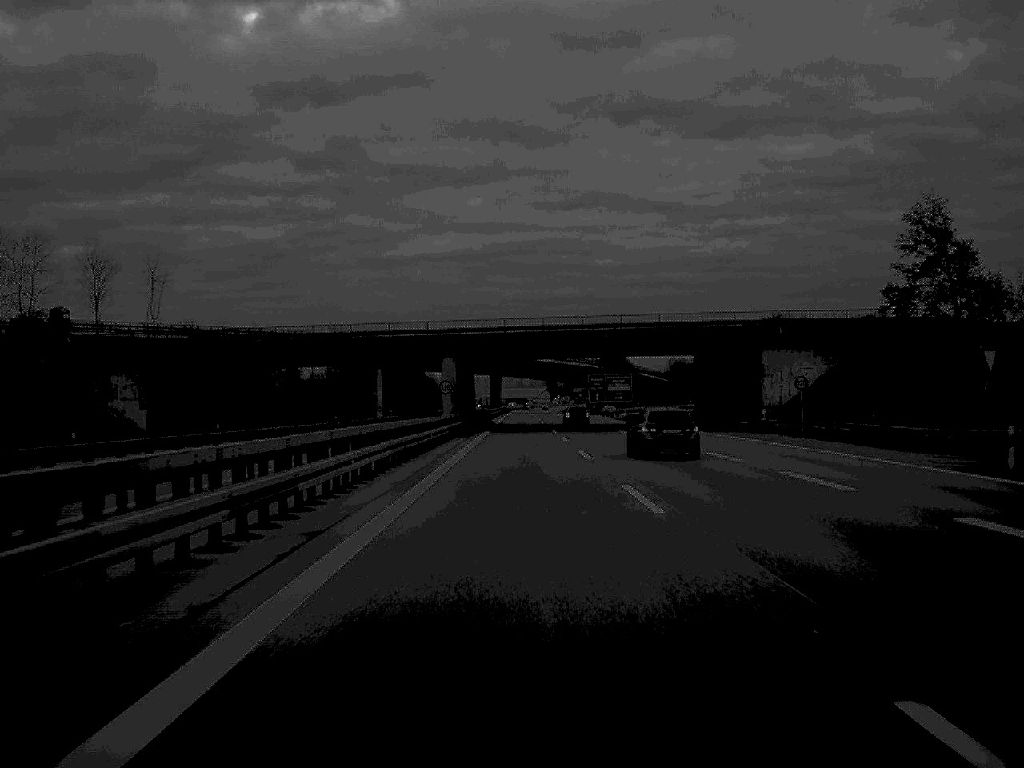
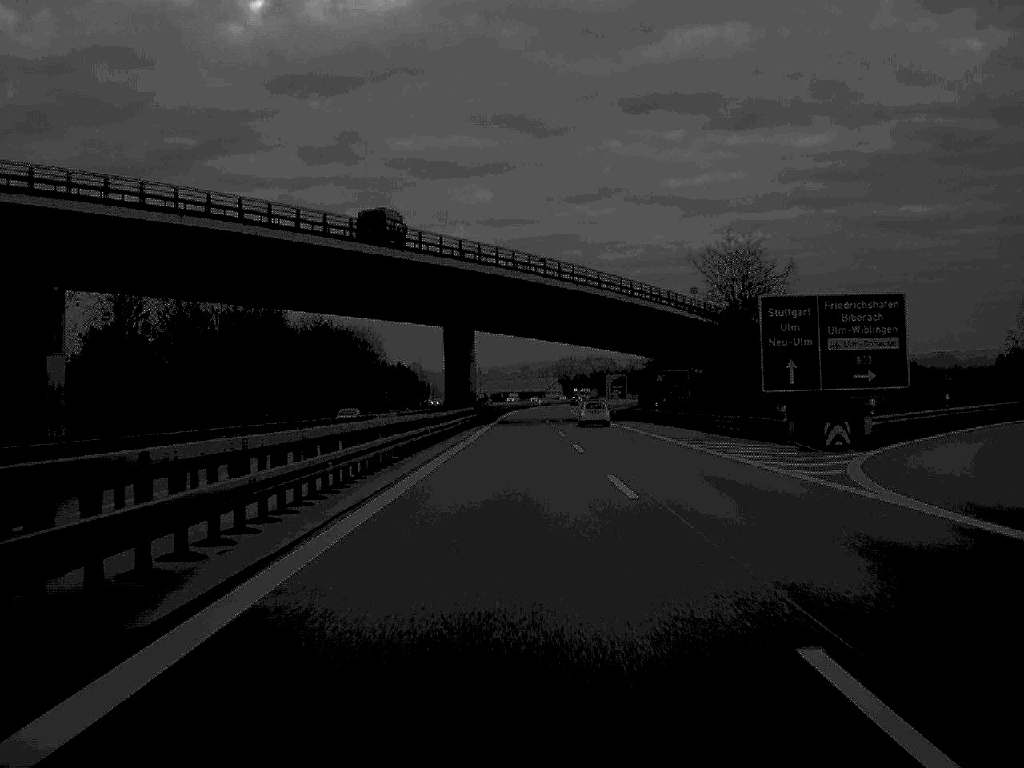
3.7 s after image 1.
(-0.6, +141.4) m; 0°
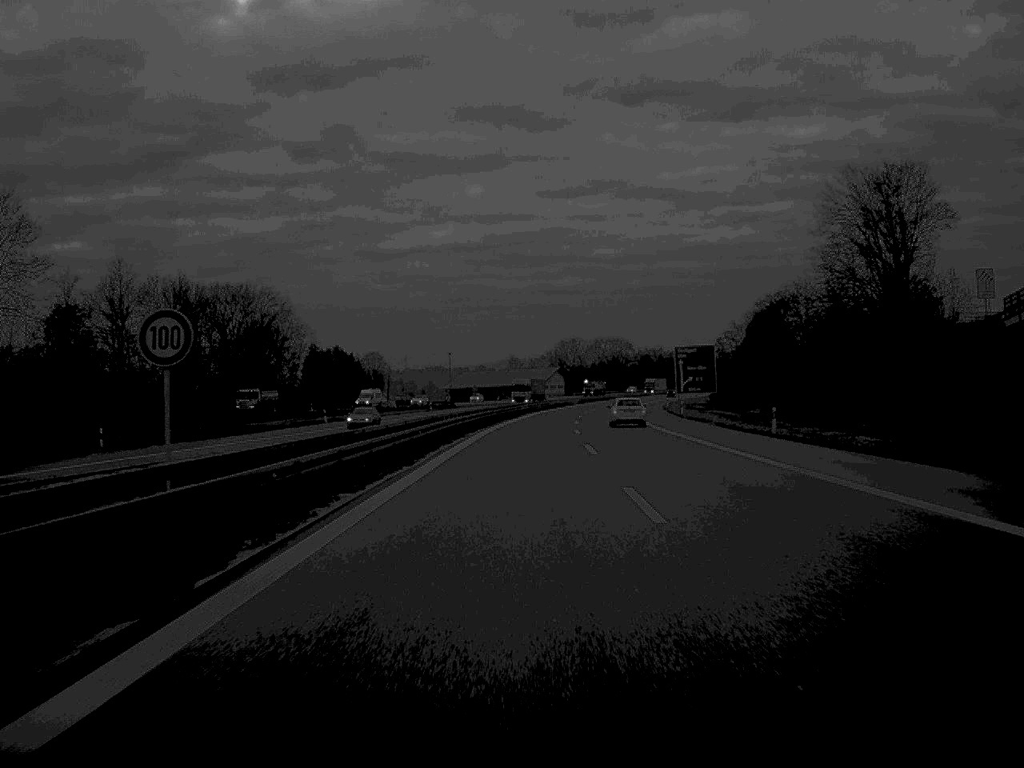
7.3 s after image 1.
(+0.1, +133.3) m; 0°
